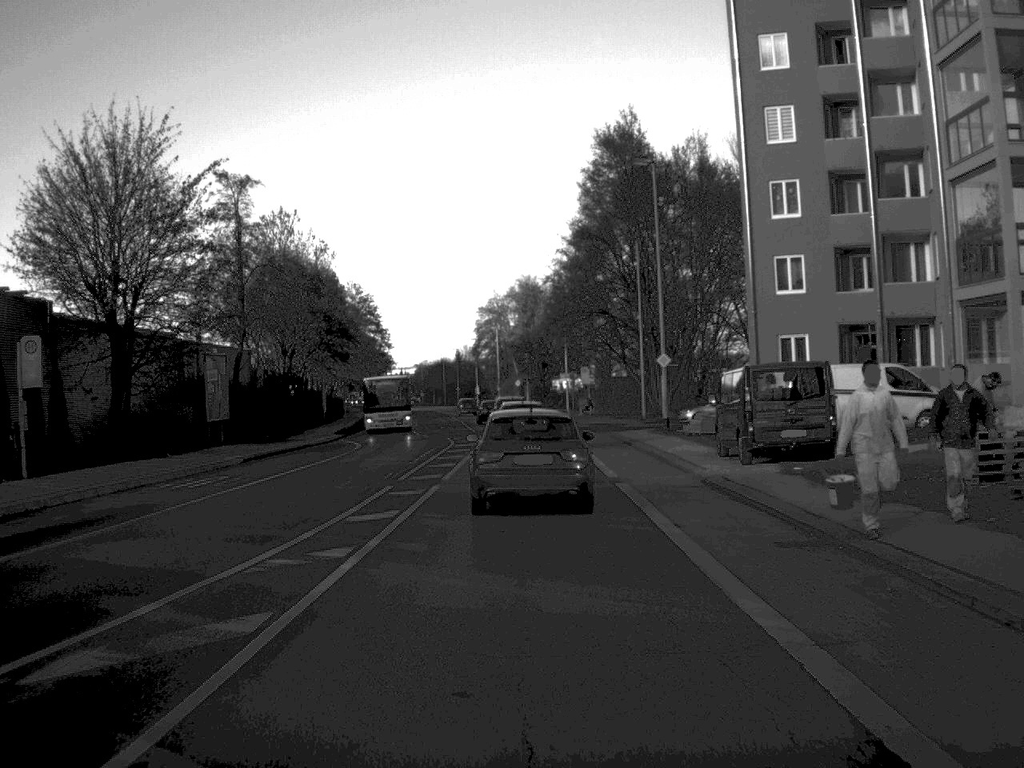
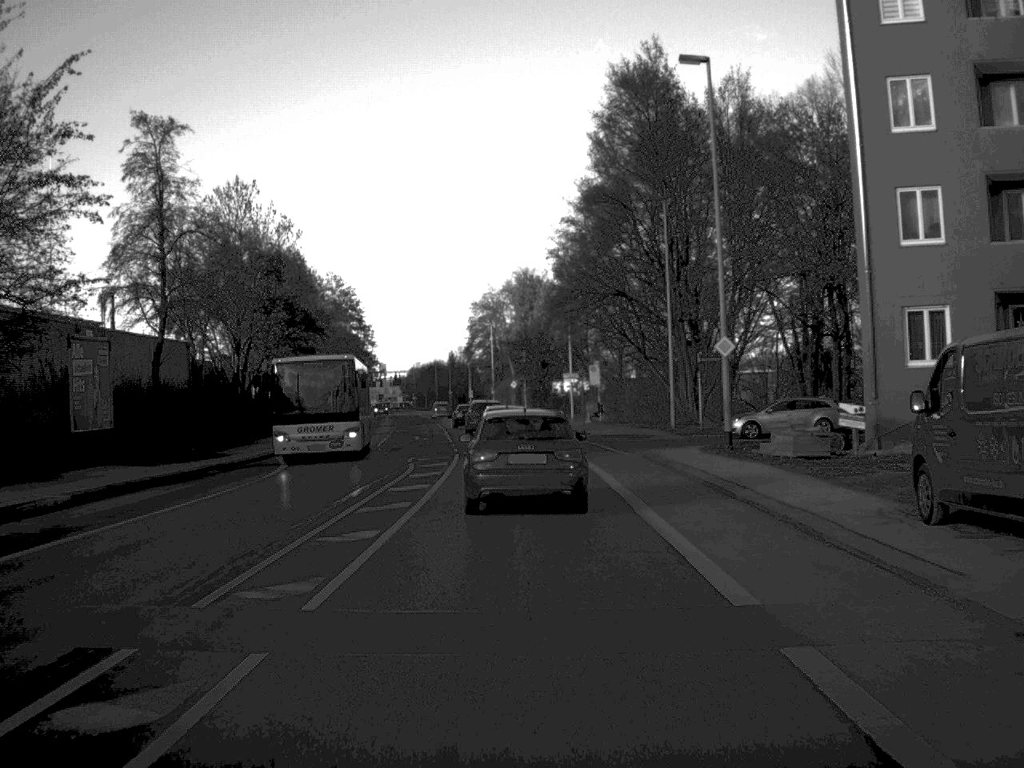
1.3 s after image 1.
(0.0, +15.2) m; 0°
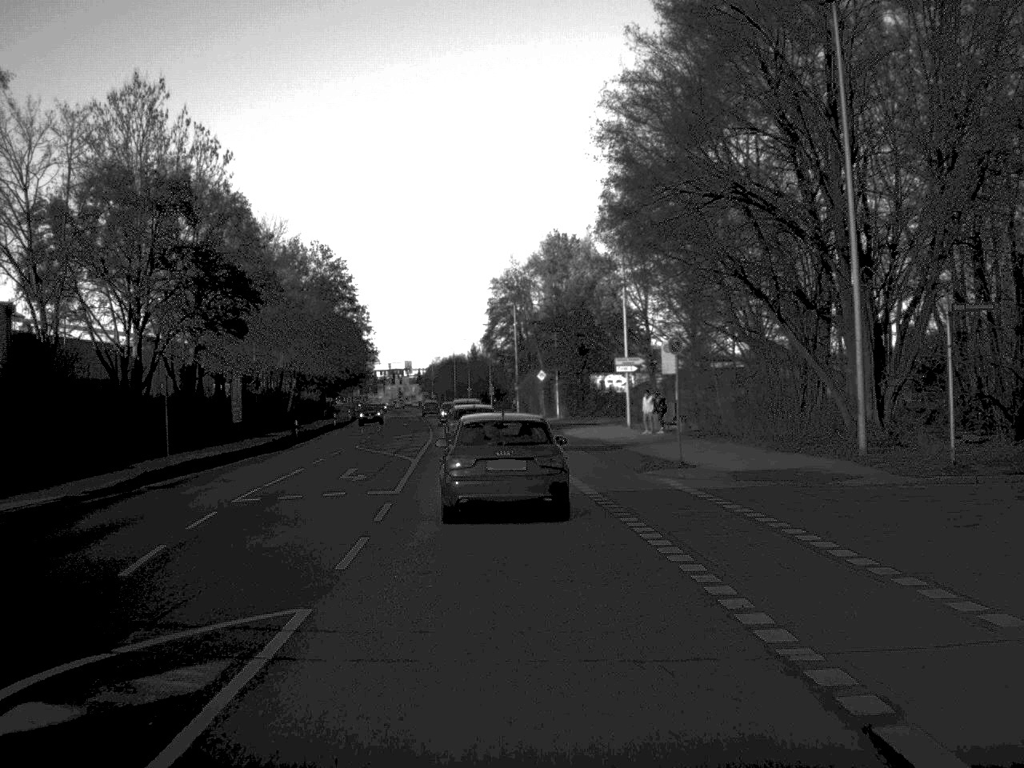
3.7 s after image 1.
(-0.2, +28.5) m; -2°
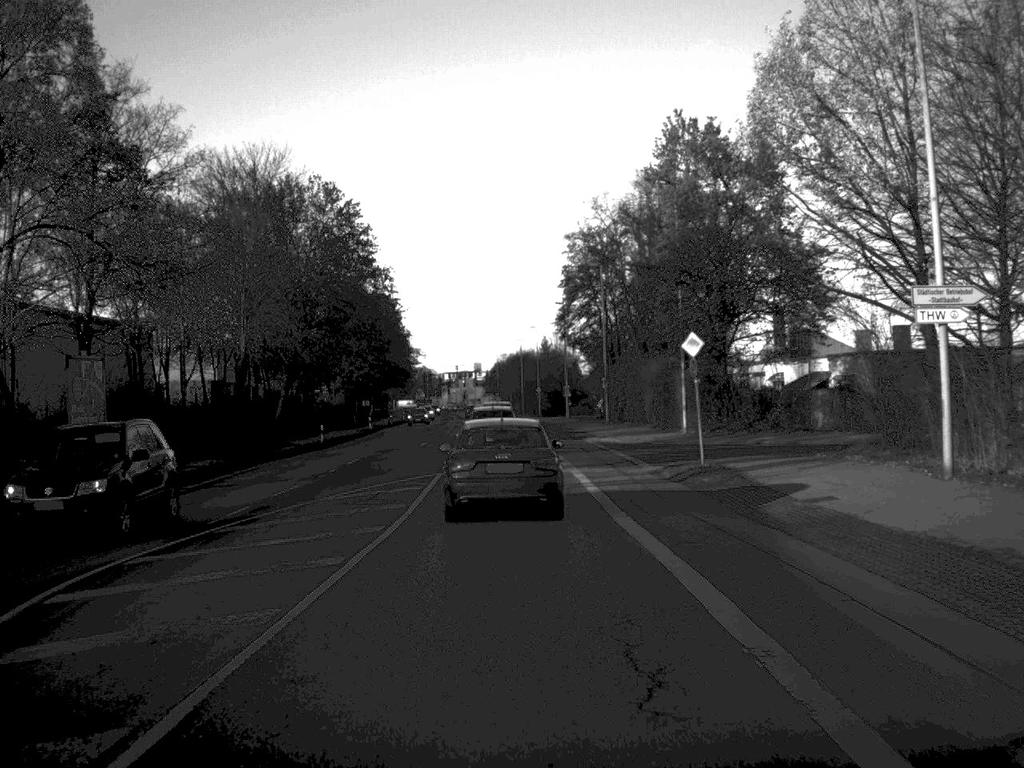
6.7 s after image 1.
(-1.3, +36.5) m; -3°
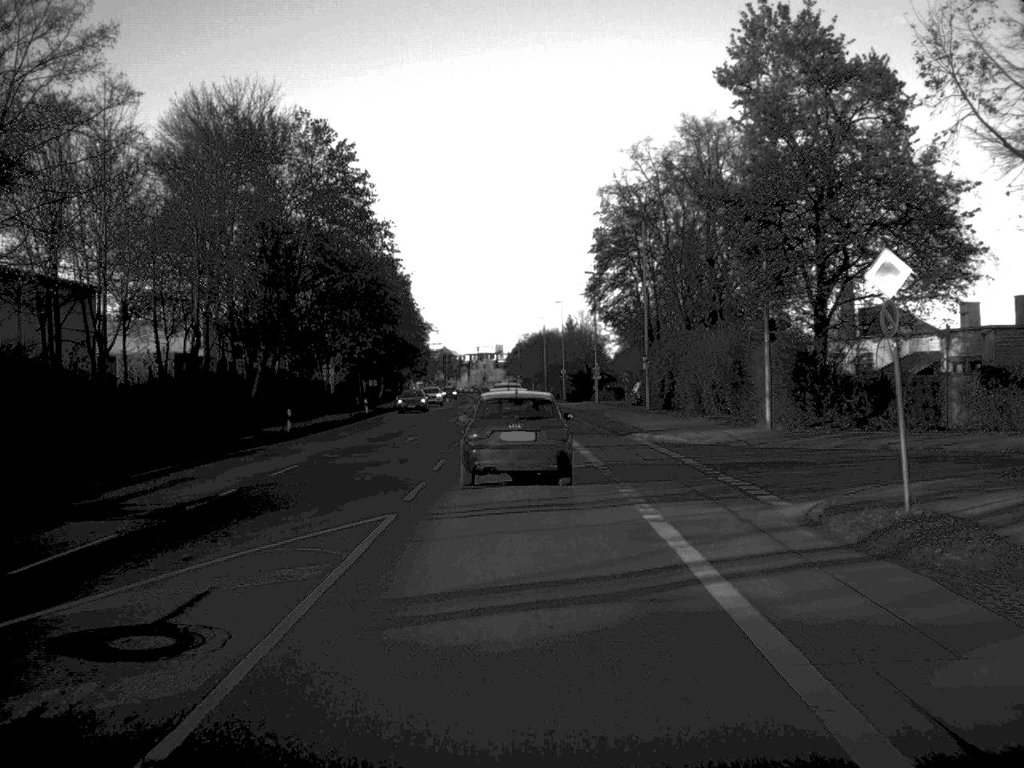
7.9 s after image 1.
(-0.1, +13.8) m; -1°
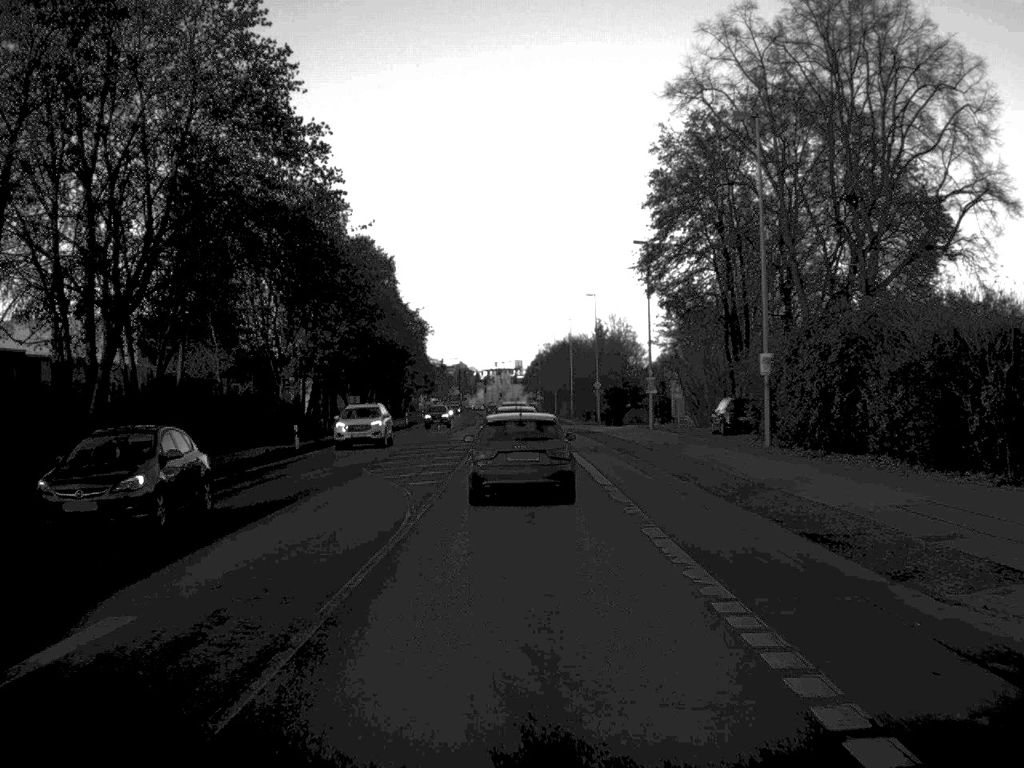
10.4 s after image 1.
(-0.3, +29.6) m; -1°
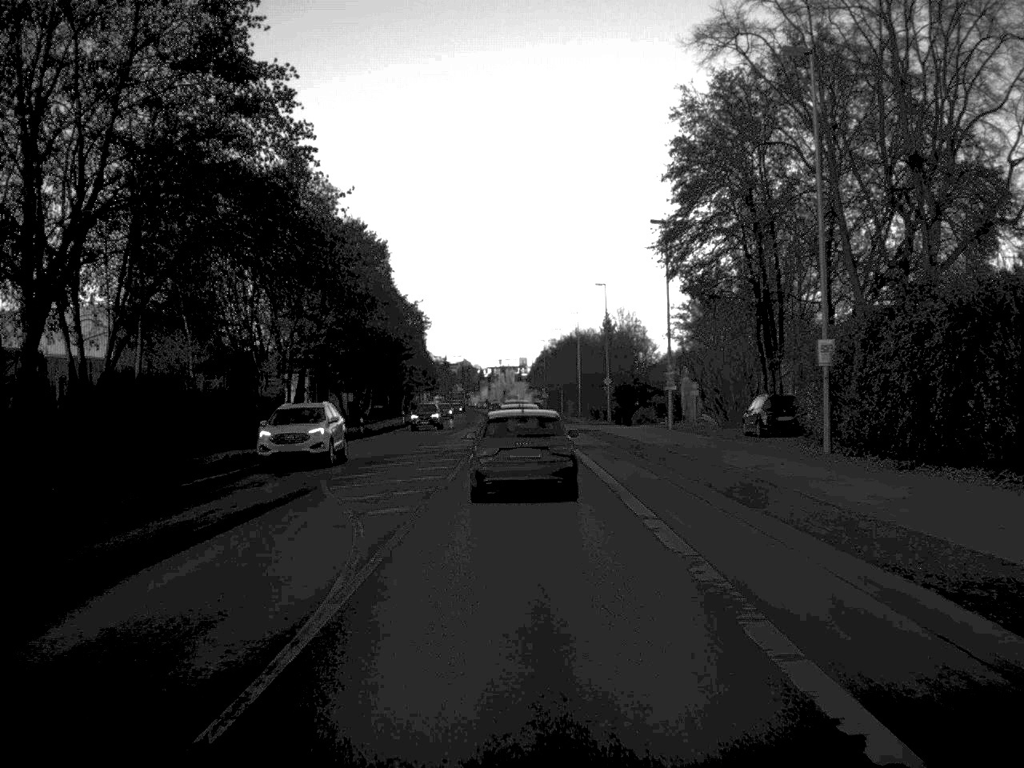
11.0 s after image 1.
(0.0, +7.2) m; 0°
